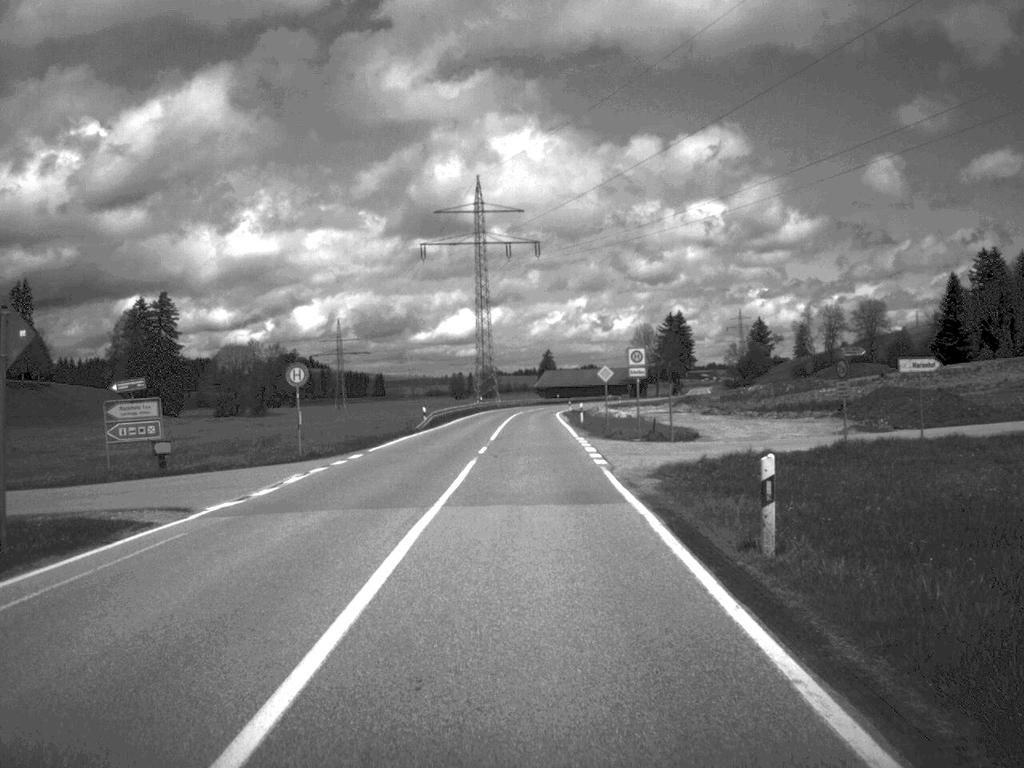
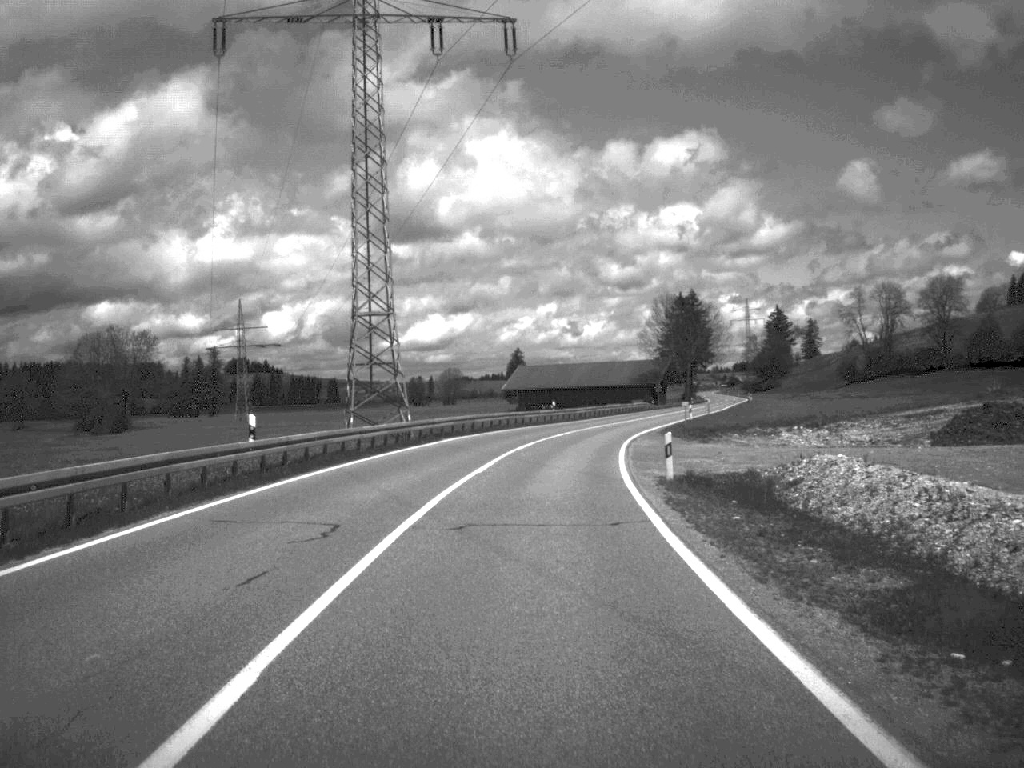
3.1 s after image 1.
(+0.4, +88.5) m; +1°
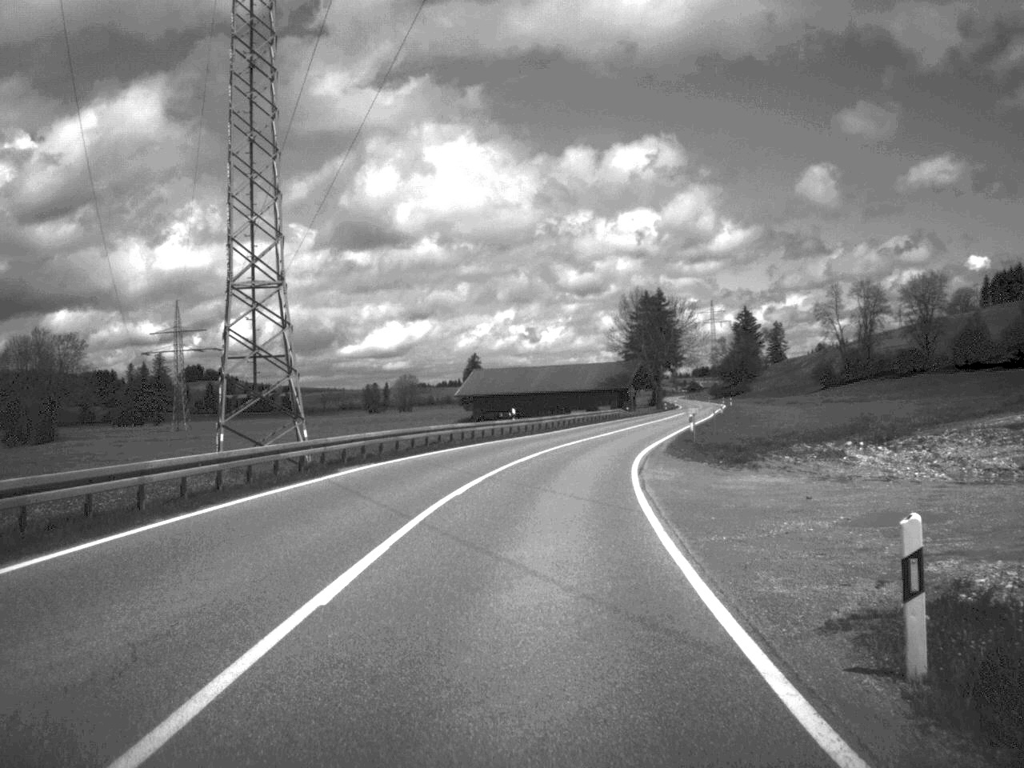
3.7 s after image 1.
(+0.3, +16.8) m; +2°
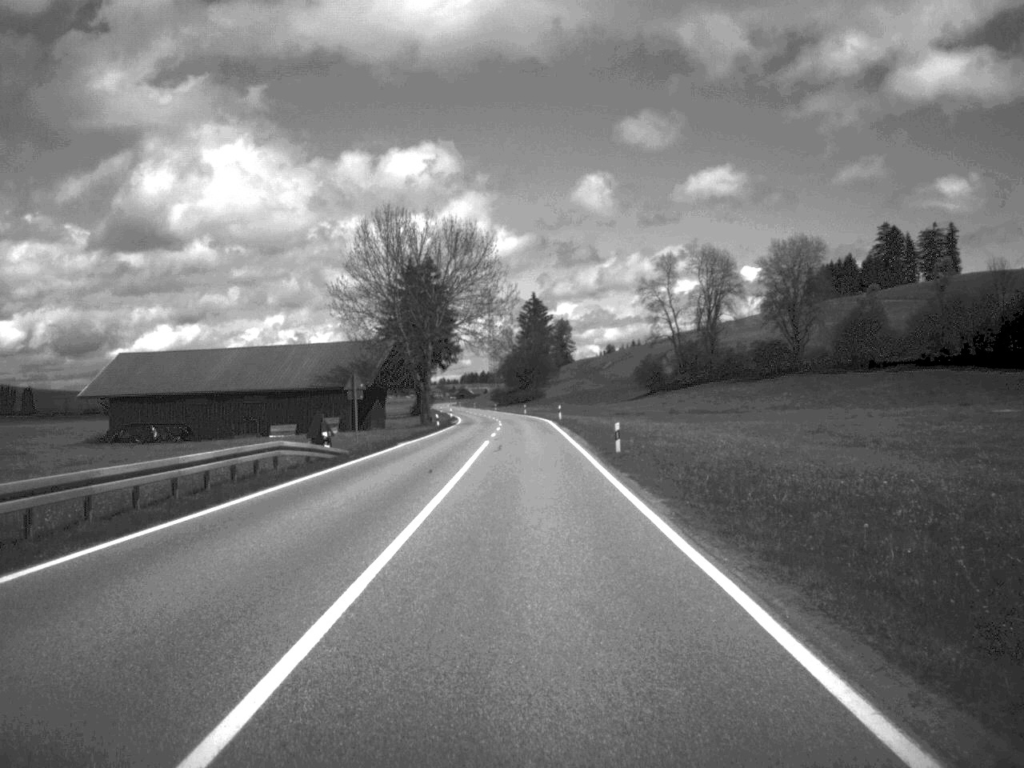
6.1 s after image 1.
(+7.5, +71.7) m; +10°
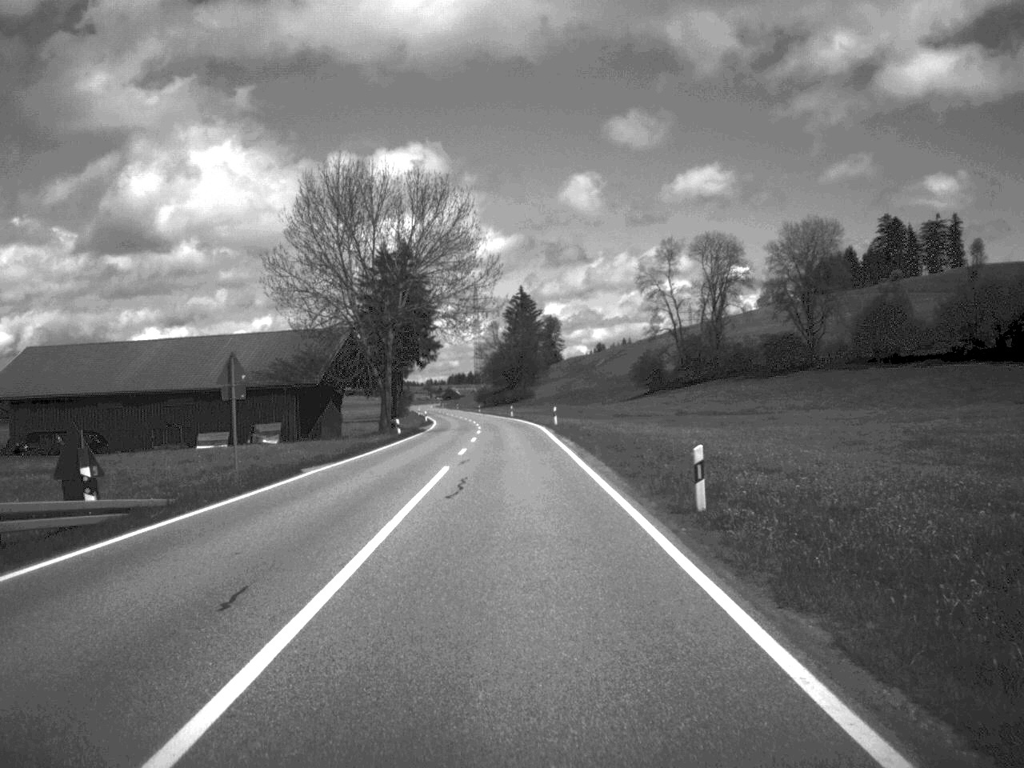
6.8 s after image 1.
(+0.1, +18.2) m; 0°
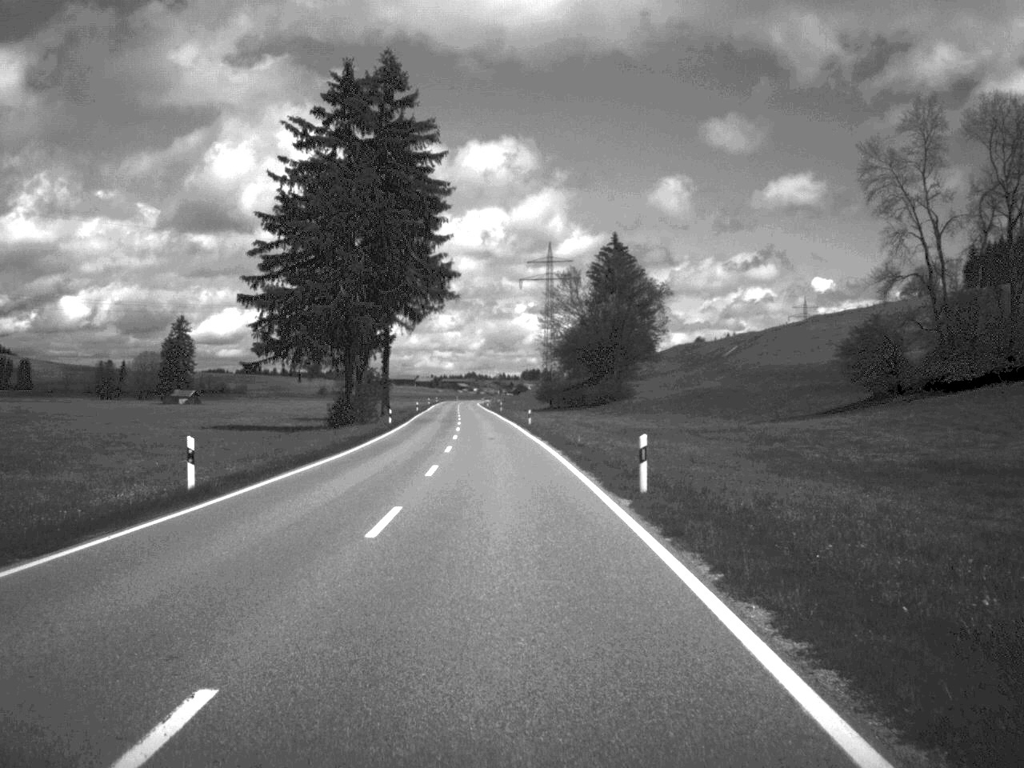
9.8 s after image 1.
(-2.2, +92.1) m; -4°
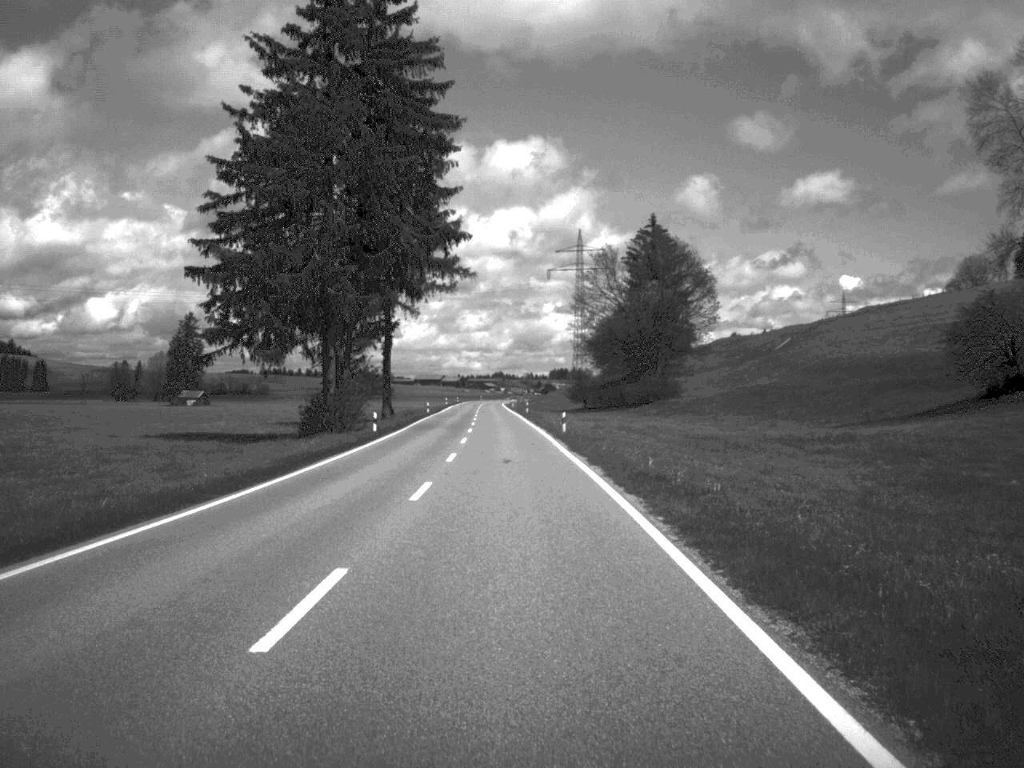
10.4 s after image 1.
(-0.2, +18.6) m; -1°
